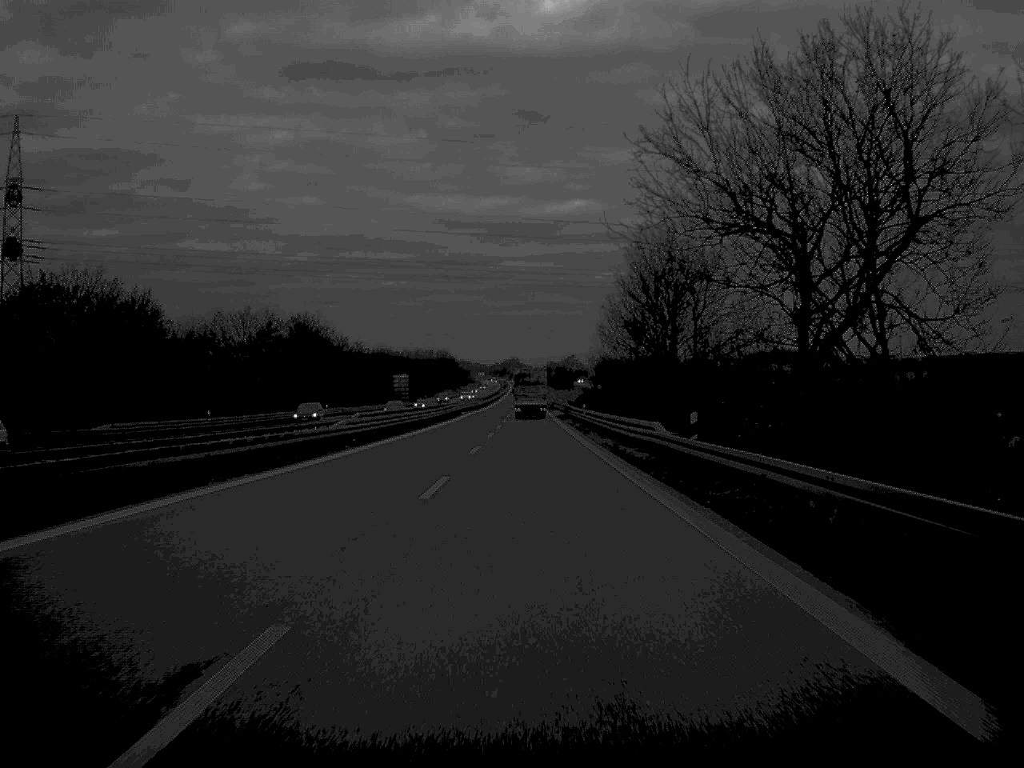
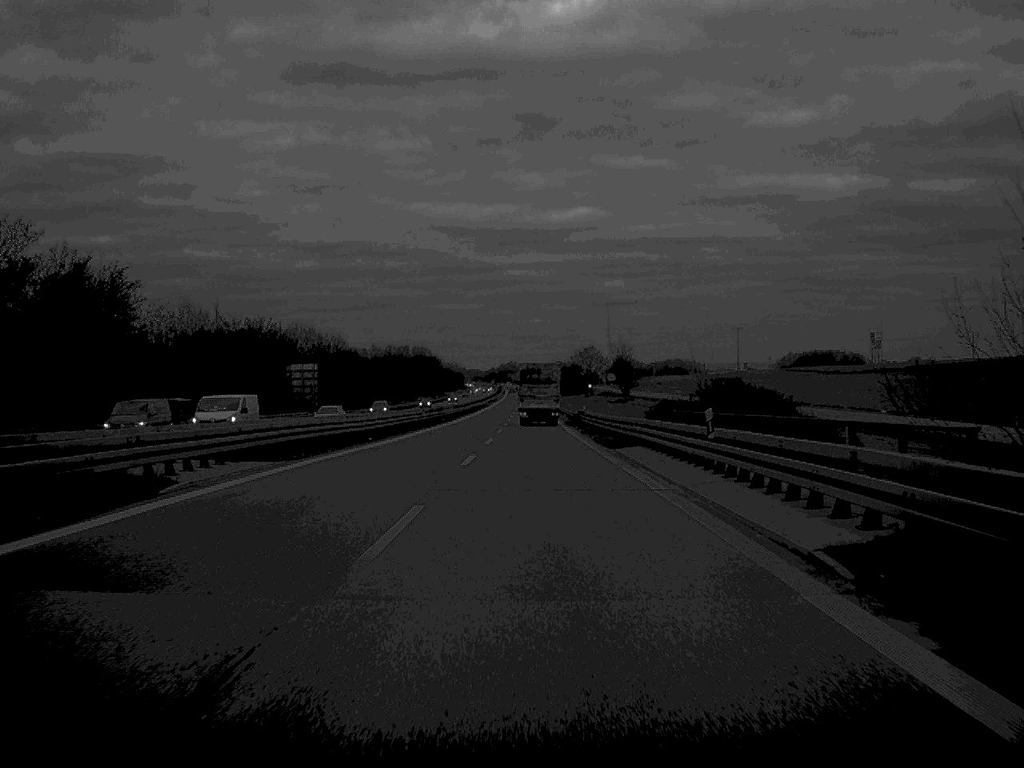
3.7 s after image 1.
(0.0, +98.1) m; 0°
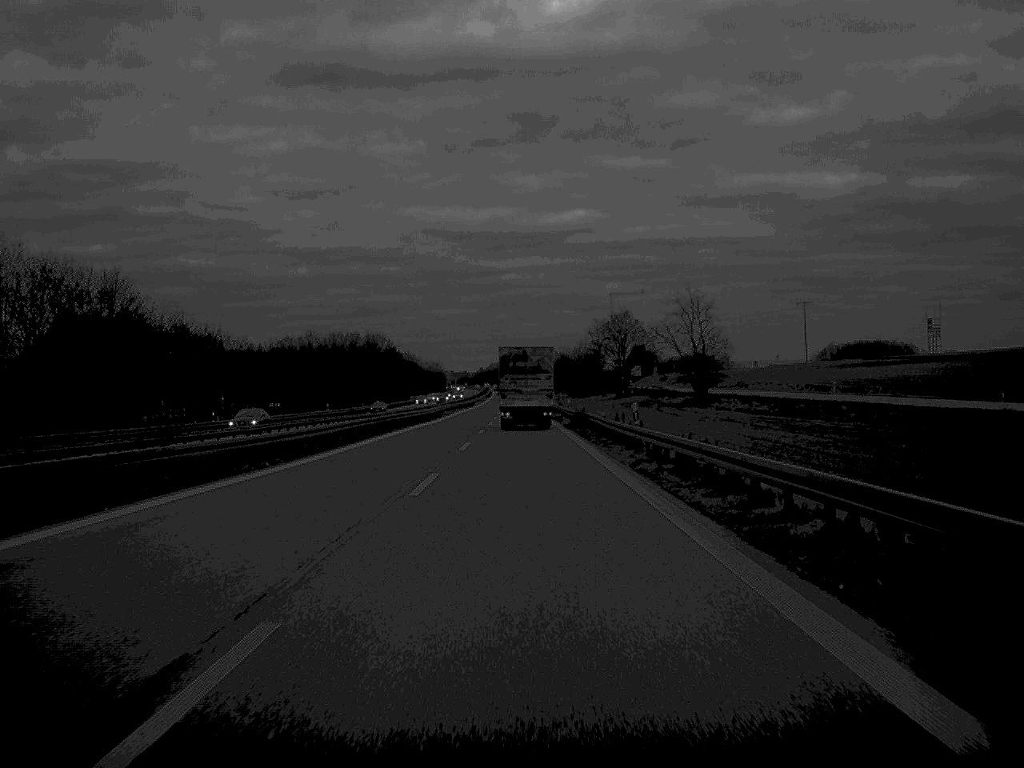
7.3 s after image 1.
(+0.3, +97.6) m; 0°
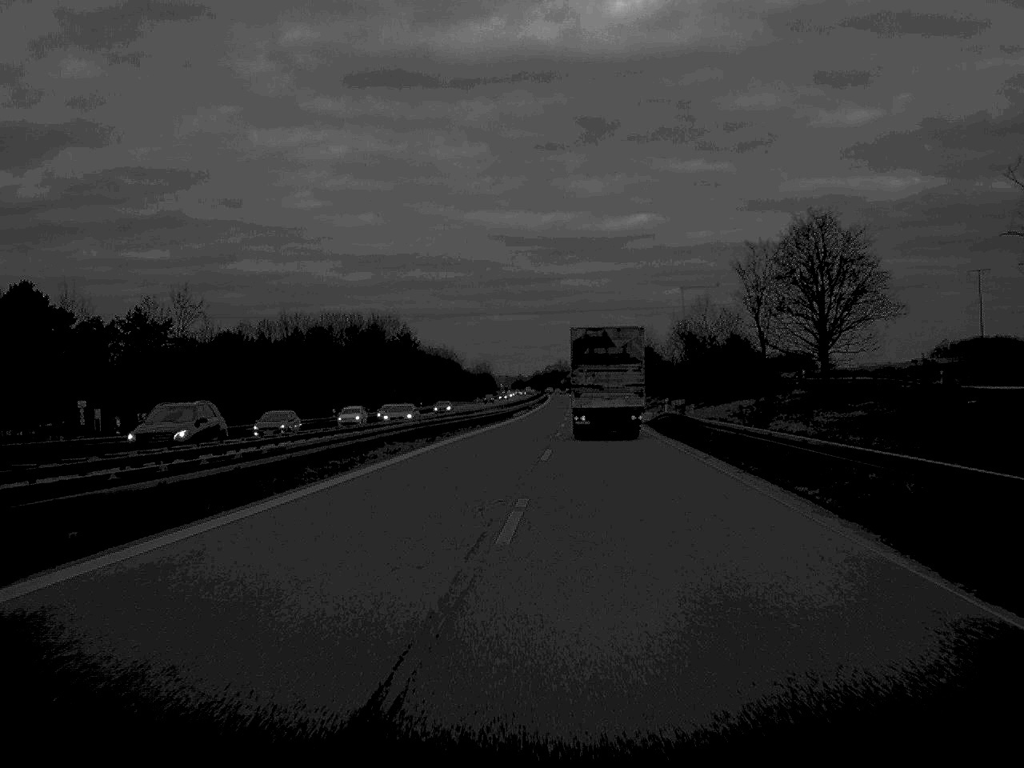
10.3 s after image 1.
(-1.5, +78.1) m; -3°
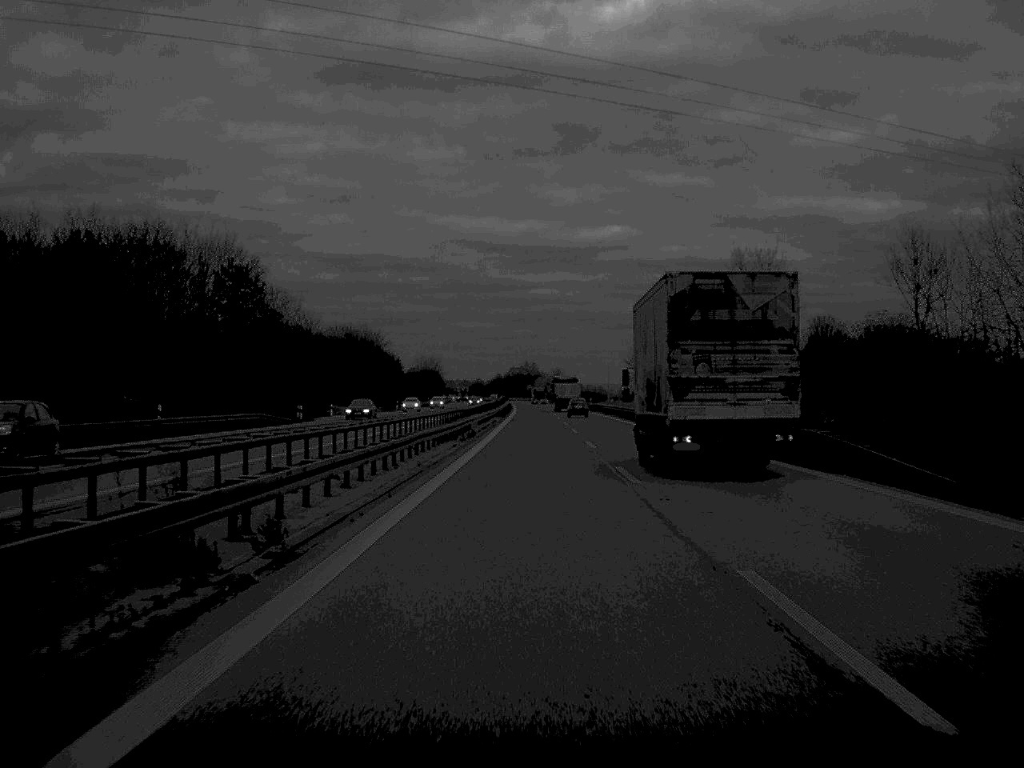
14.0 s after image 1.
(+1.3, +97.5) m; +2°
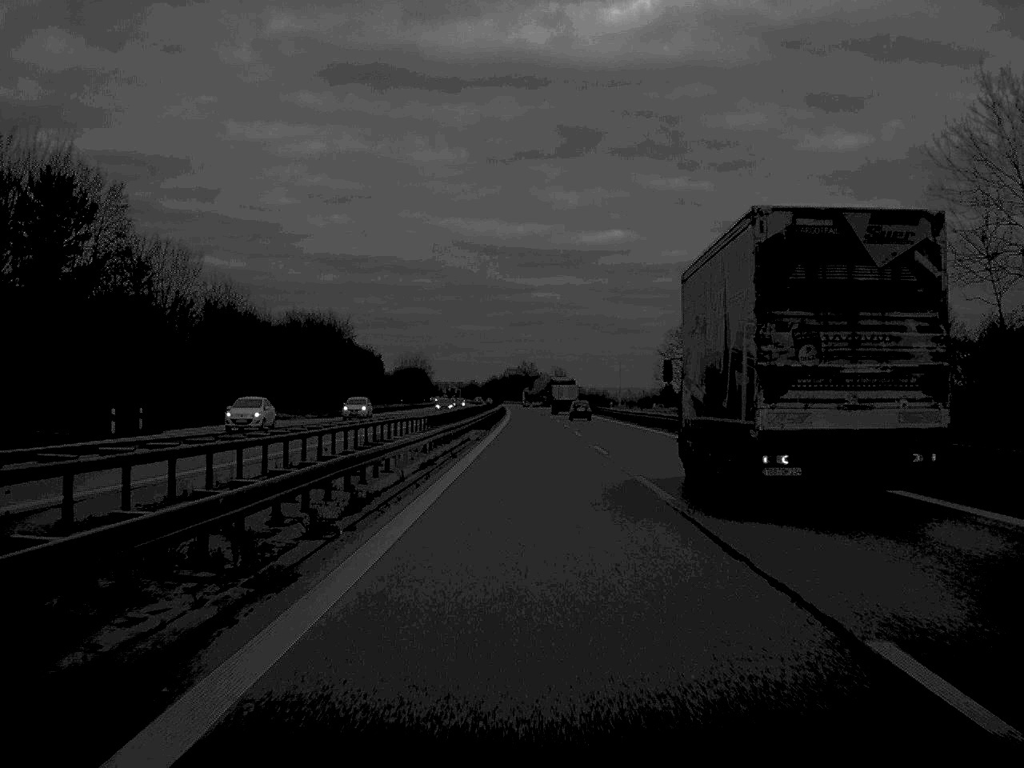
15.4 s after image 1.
(0.0, +39.2) m; 0°
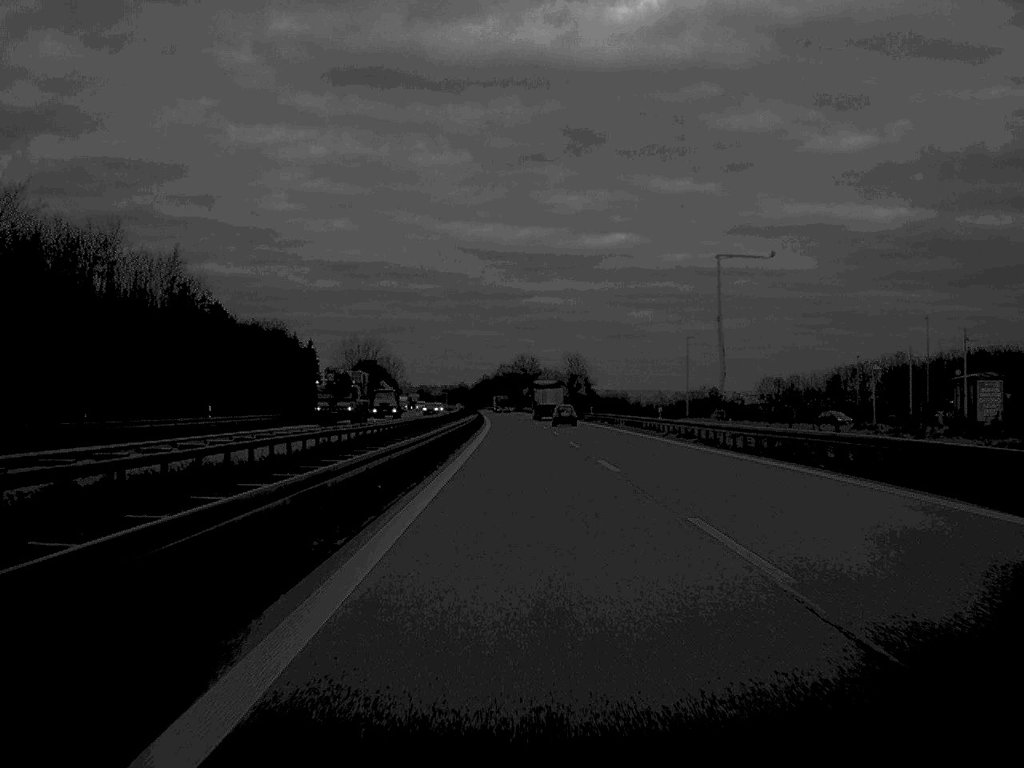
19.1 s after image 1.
(+0.1, +98.0) m; 0°
